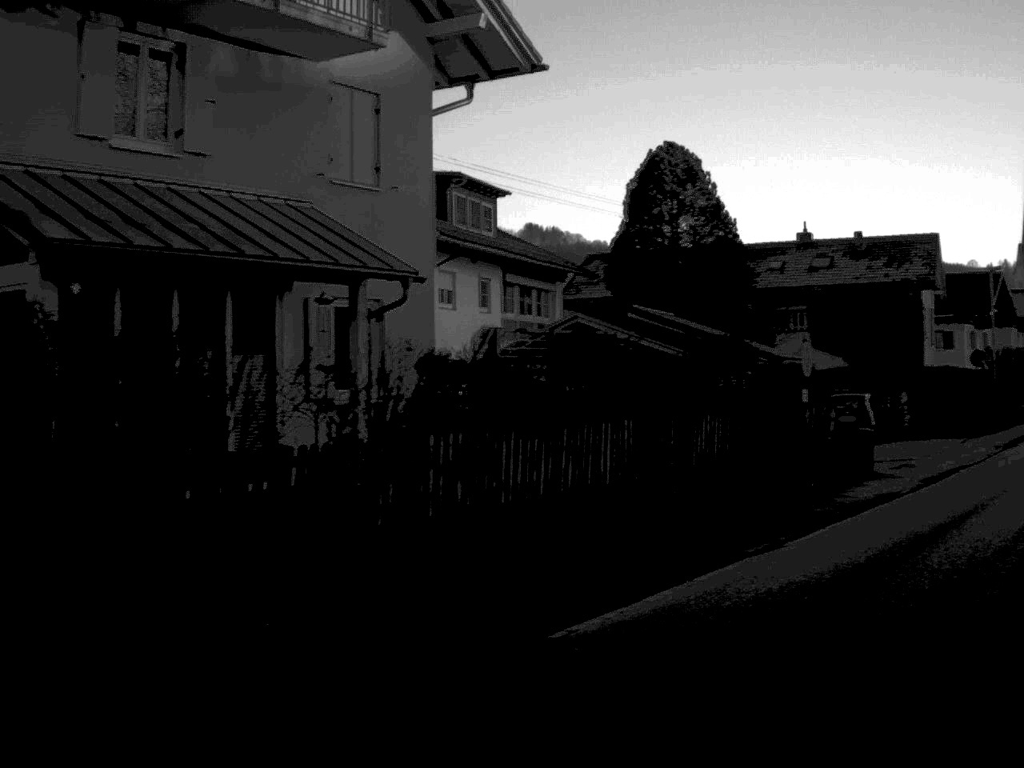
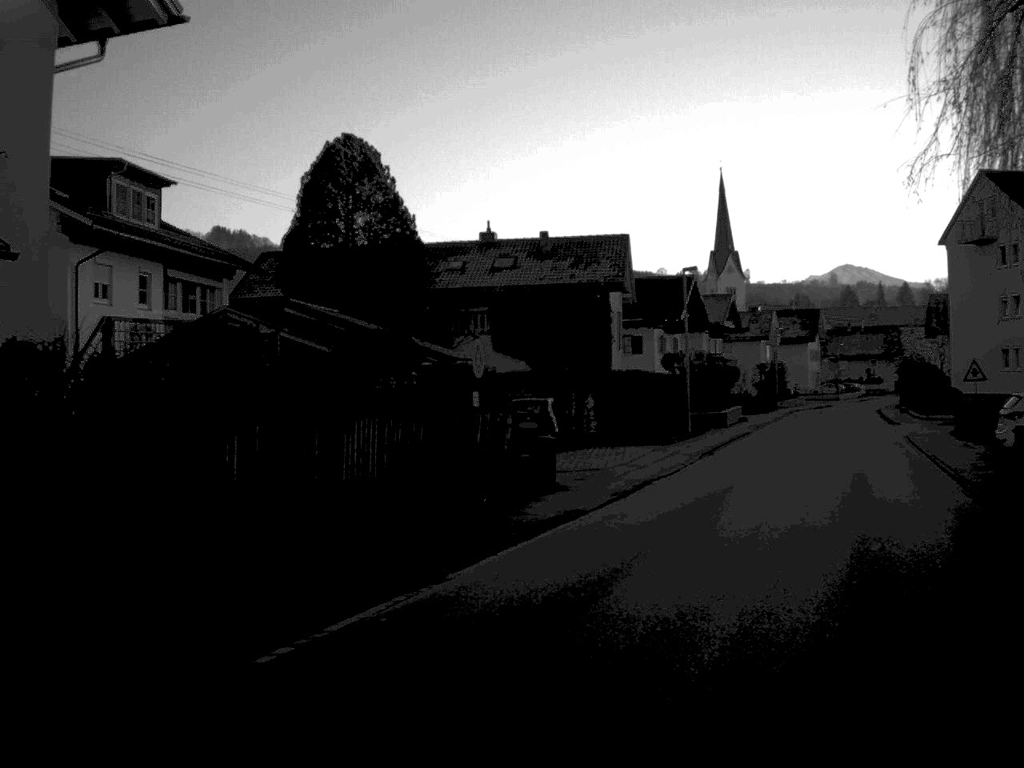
(+0.3, +2.6) m; +14°
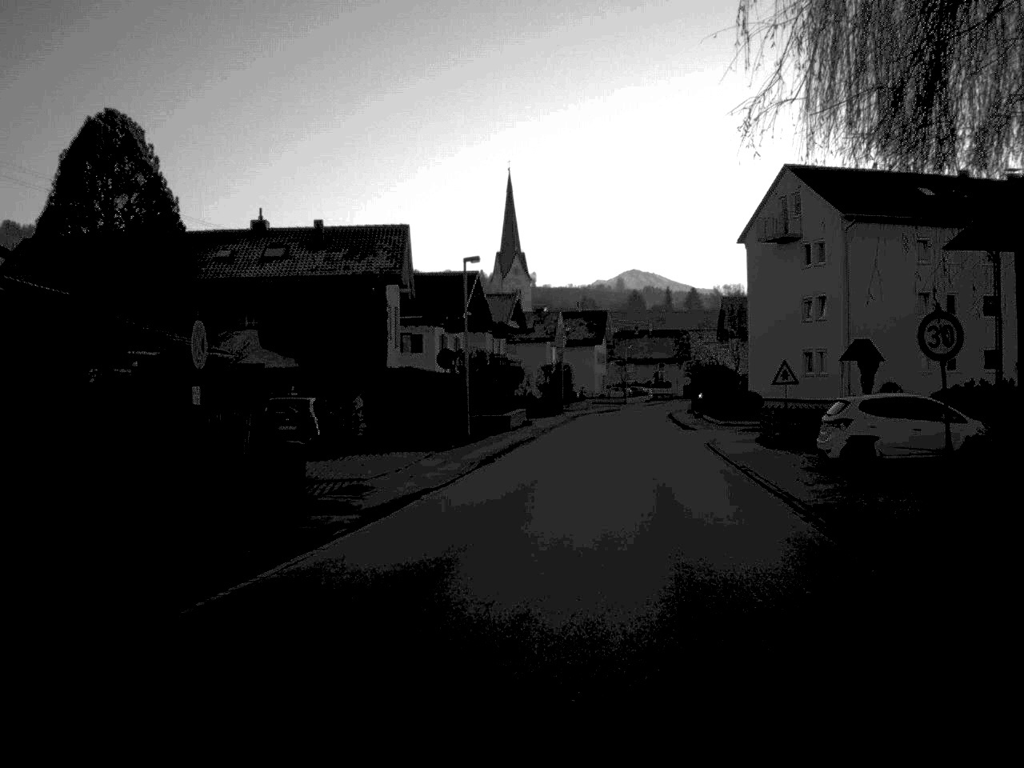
(+0.3, +3.8) m; +9°
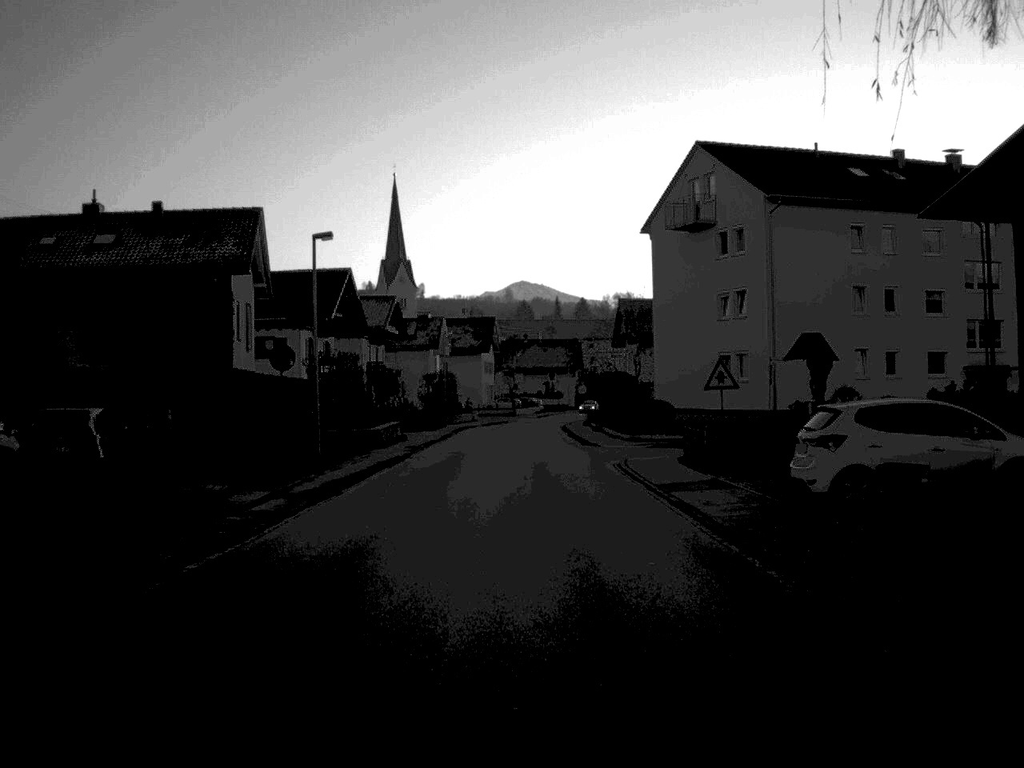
(+0.5, +8.5) m; +4°
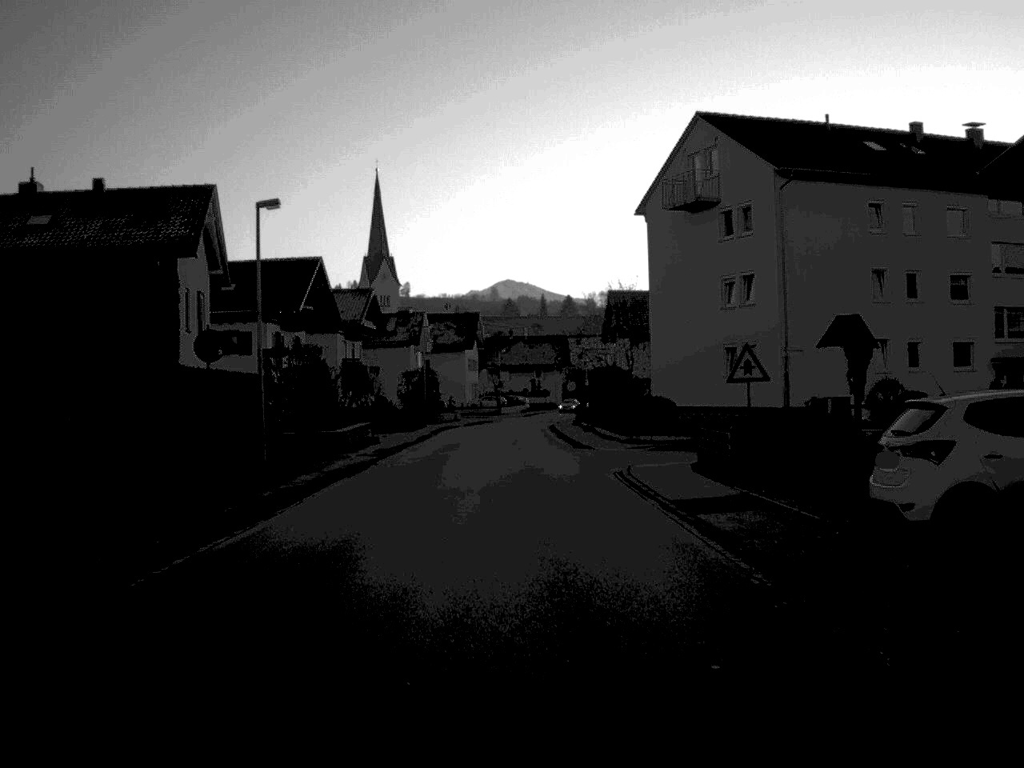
(0.0, +5.4) m; +1°
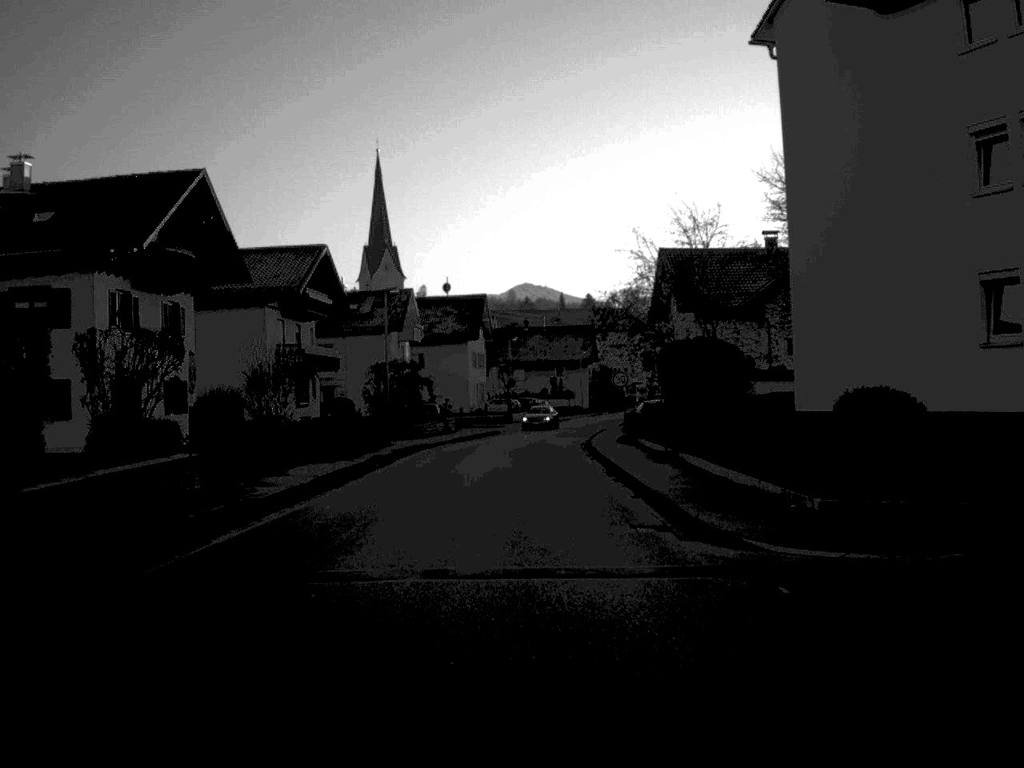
(0.0, +28.0) m; -1°
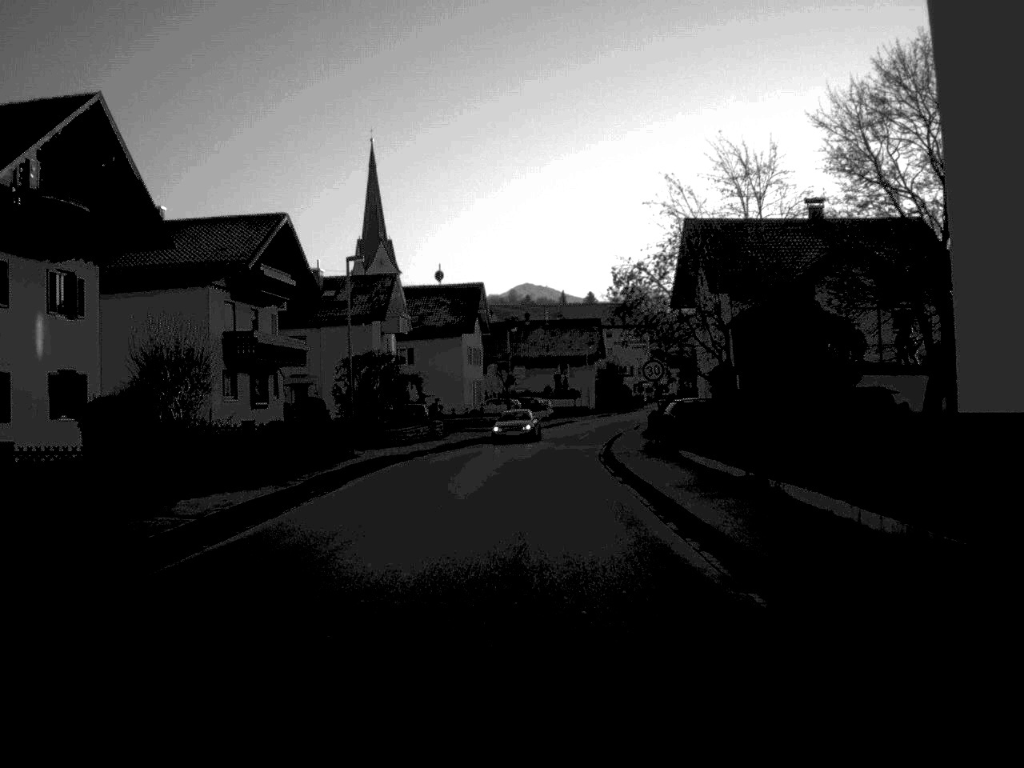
(0.0, +10.9) m; 0°
